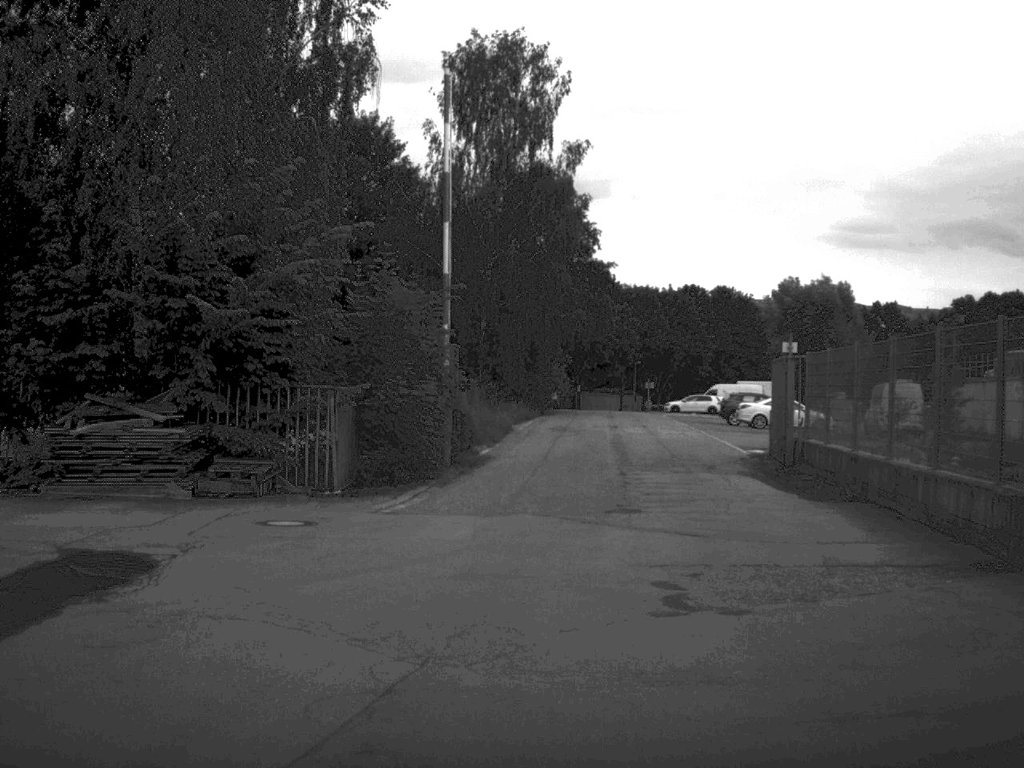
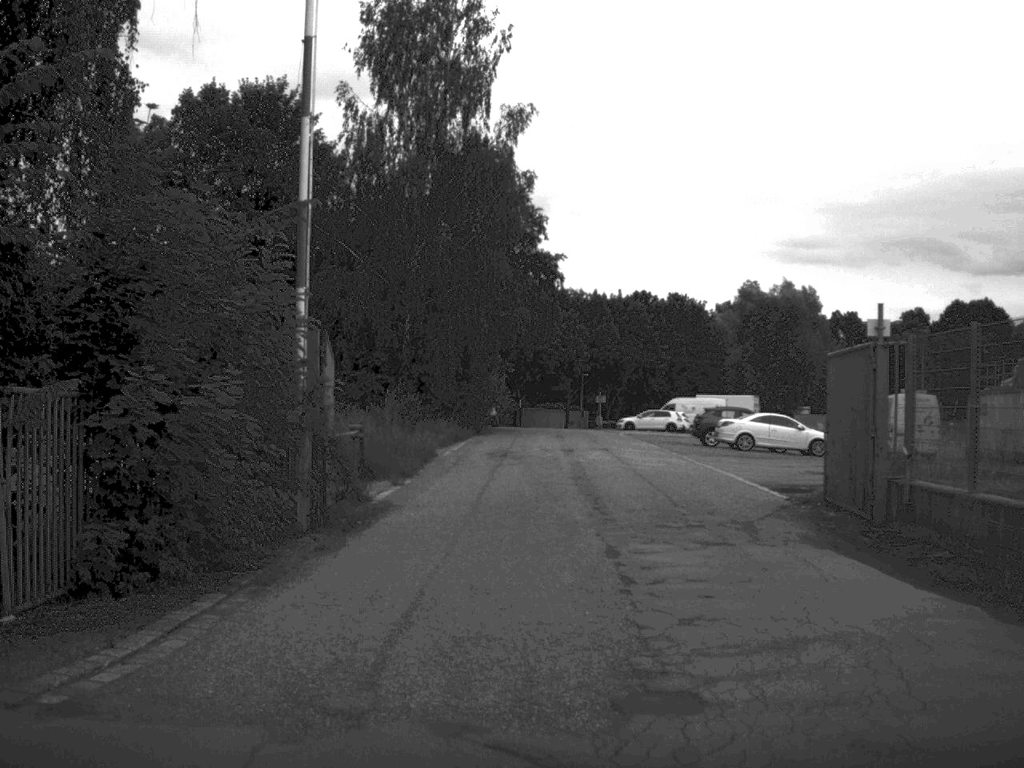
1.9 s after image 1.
(+0.2, +10.2) m; +3°
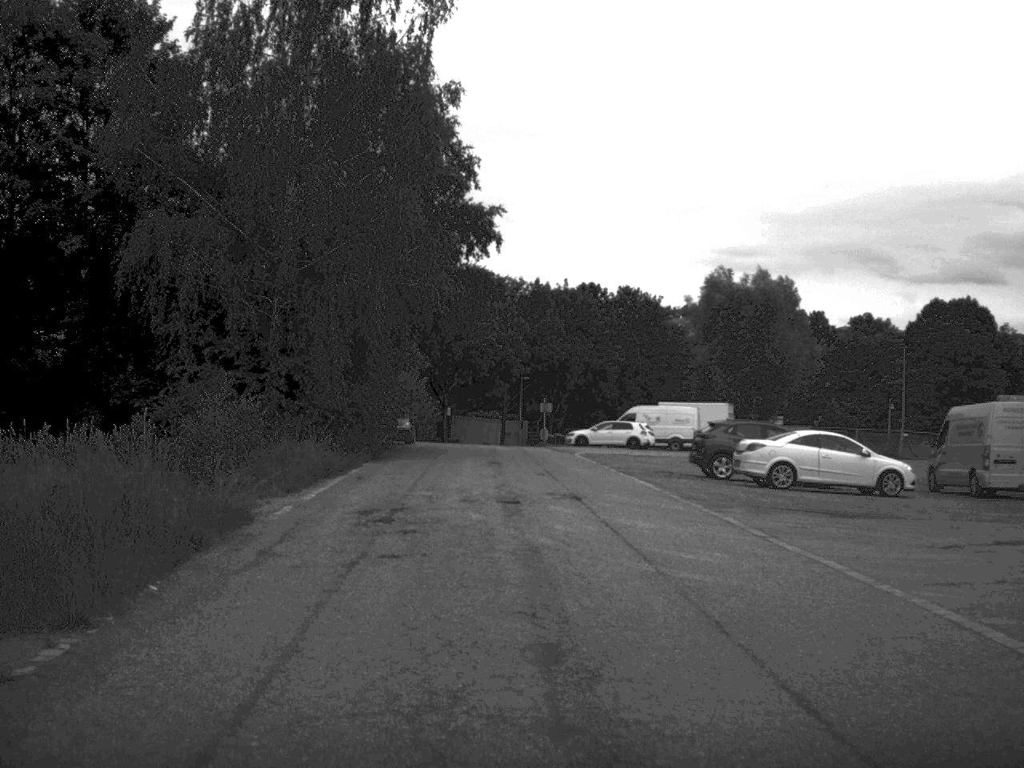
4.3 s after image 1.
(+0.3, +15.7) m; +3°
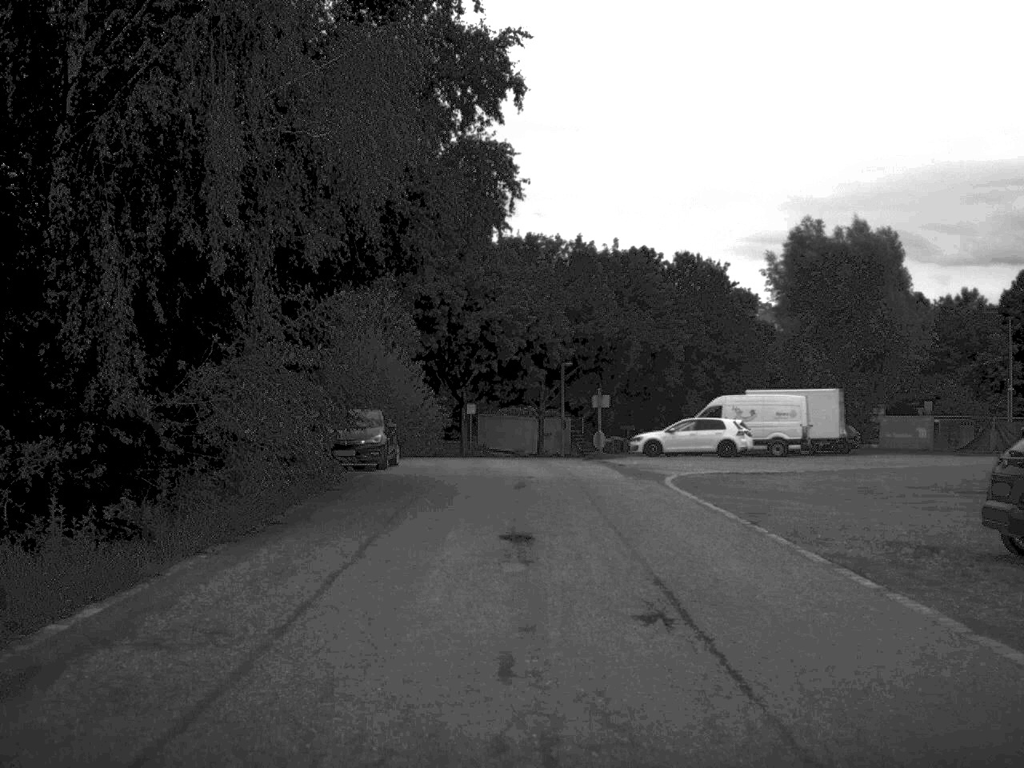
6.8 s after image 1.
(-0.3, +19.4) m; -2°
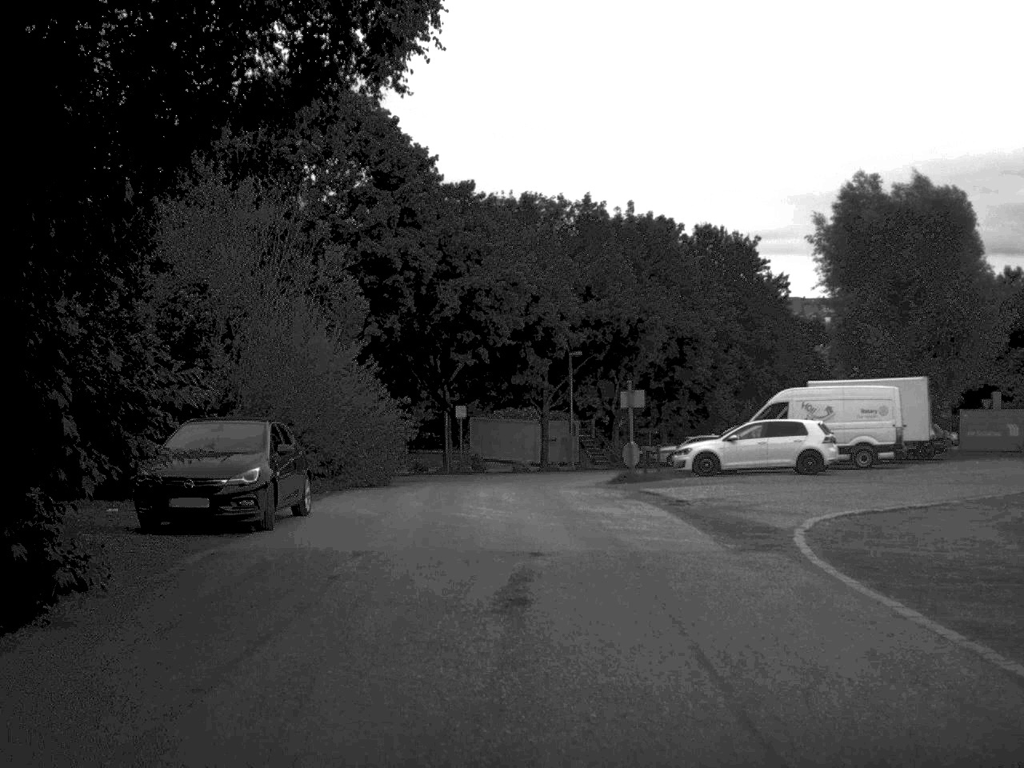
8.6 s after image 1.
(0.0, +13.3) m; 0°
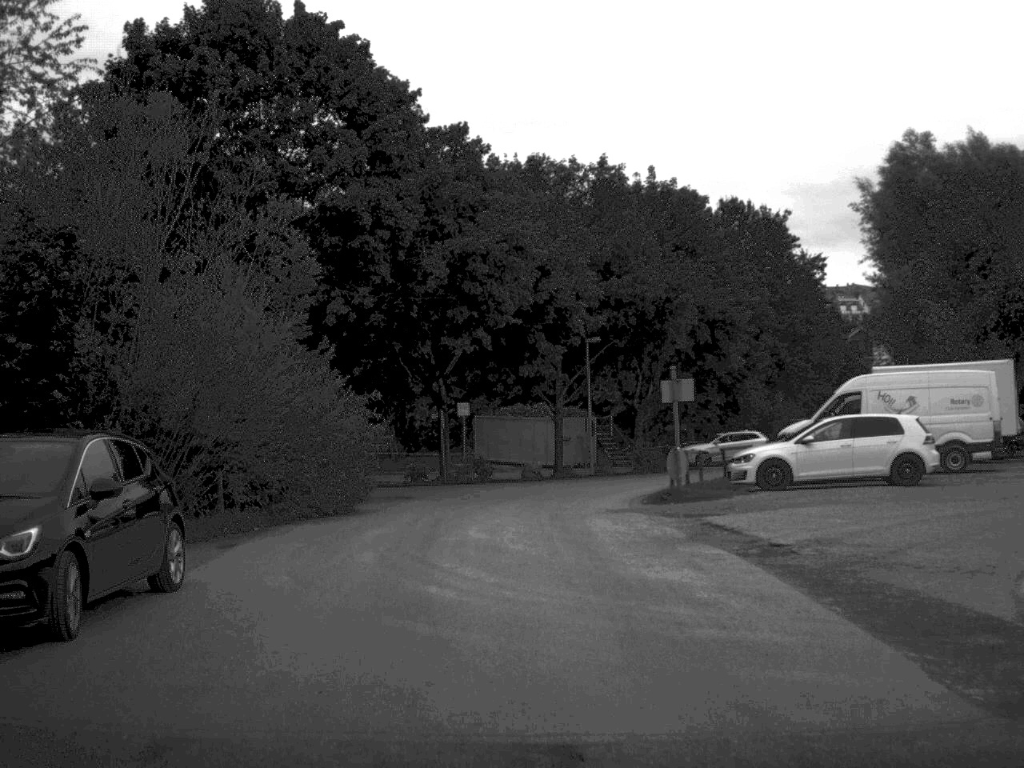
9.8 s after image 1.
(0.0, +7.6) m; -1°
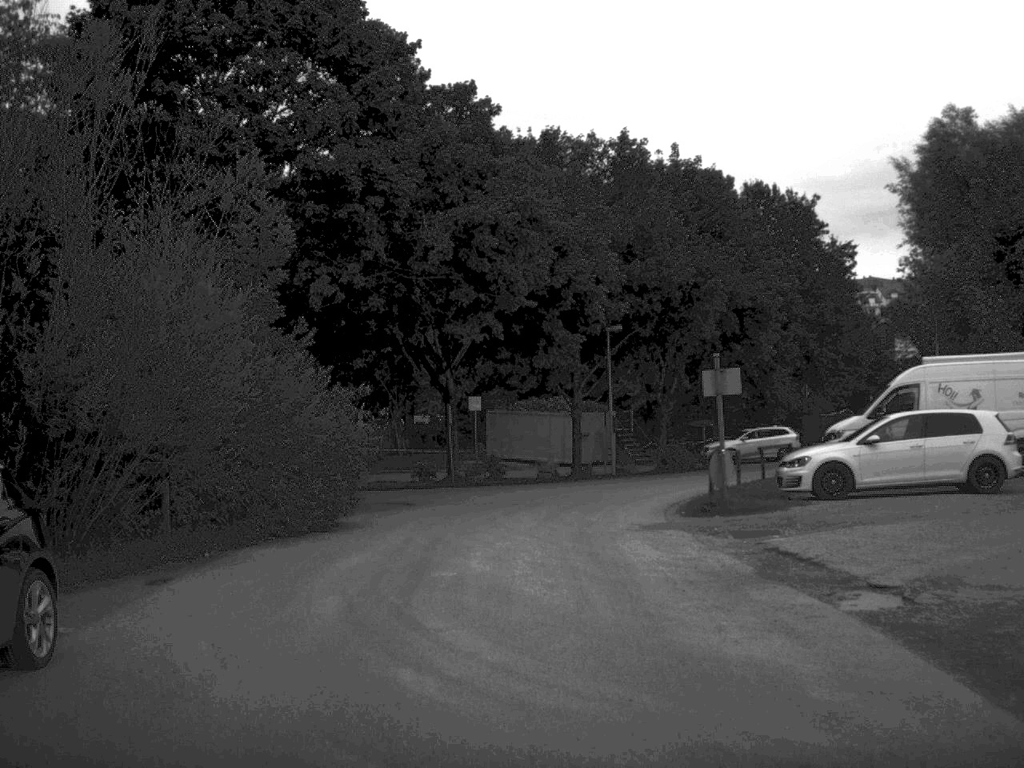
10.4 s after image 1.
(0.0, +3.6) m; -1°
